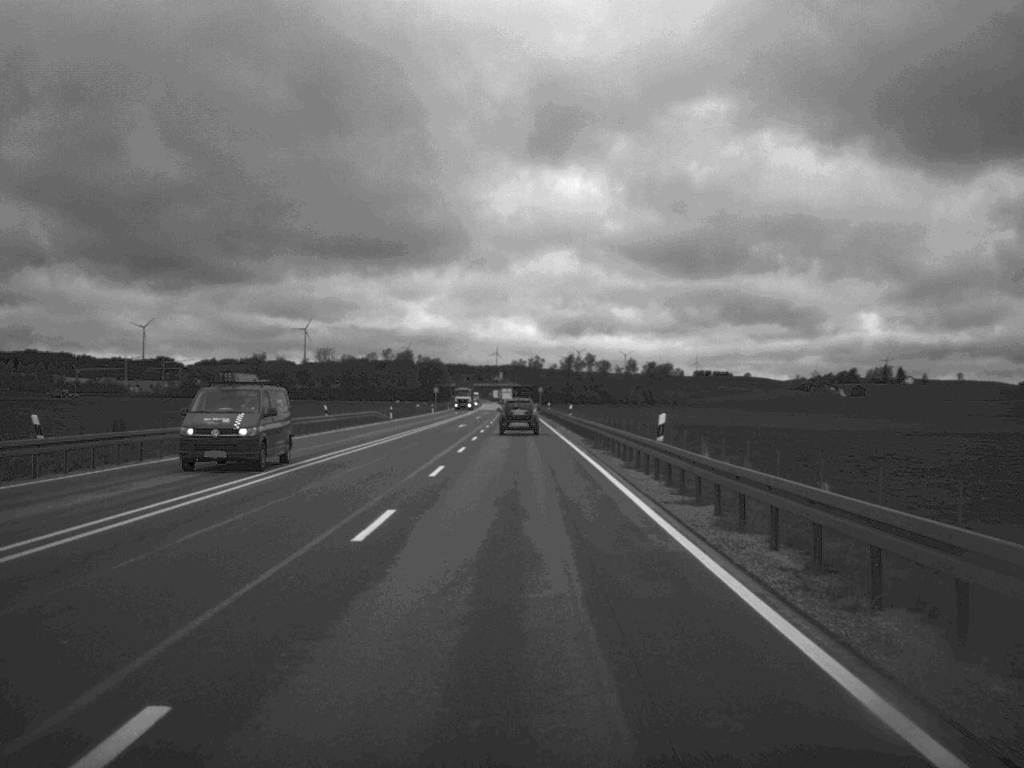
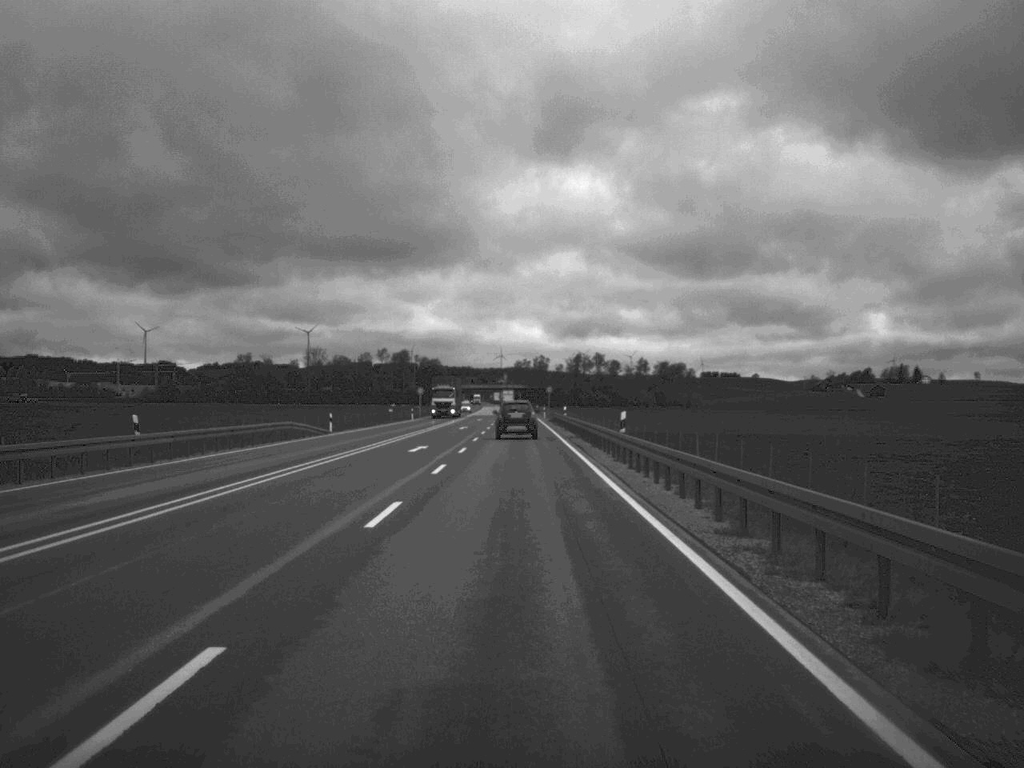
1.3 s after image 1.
(0.0, +34.2) m; 0°
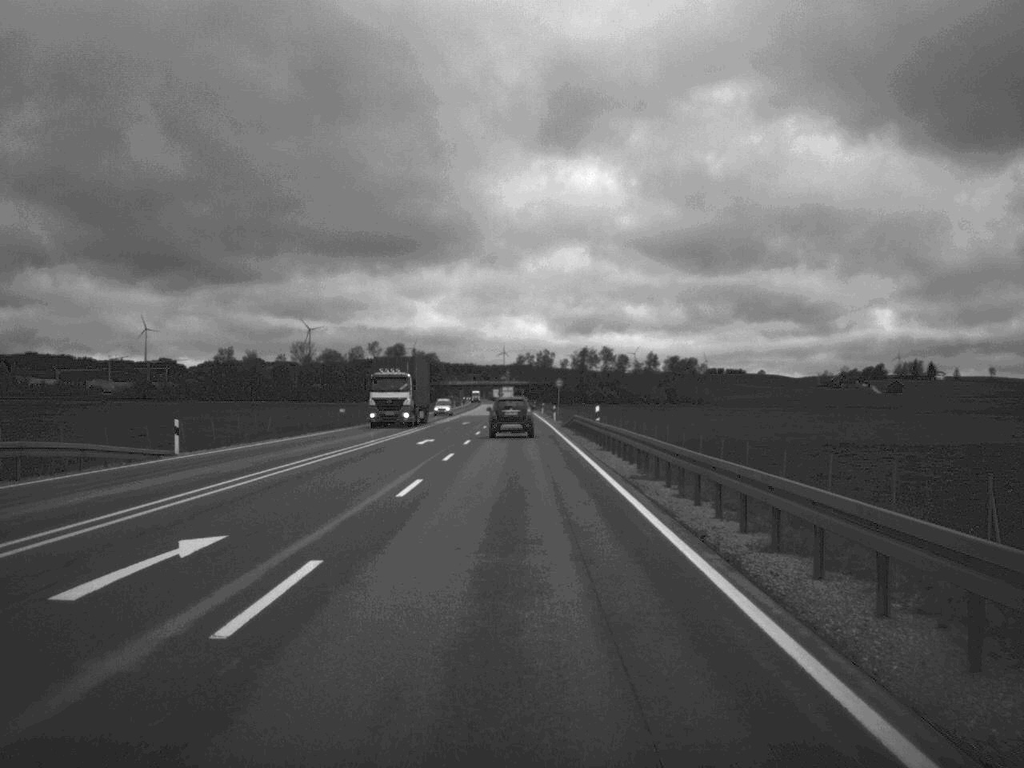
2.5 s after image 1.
(-0.1, +31.6) m; 0°
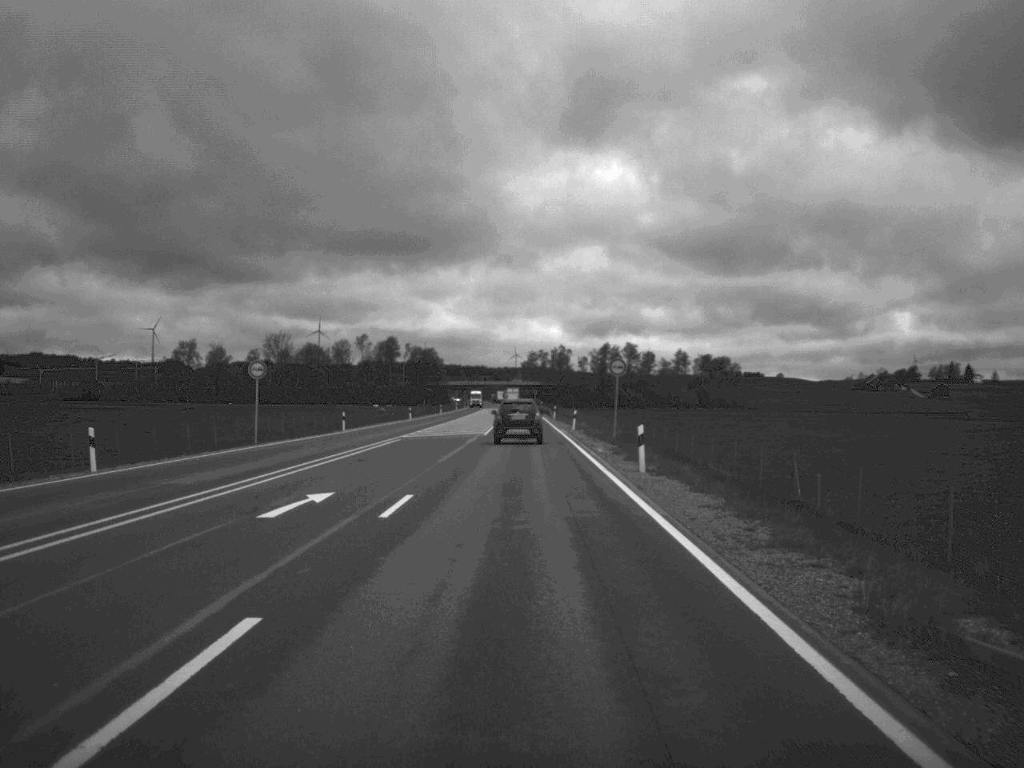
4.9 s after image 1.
(-0.3, +63.1) m; -1°
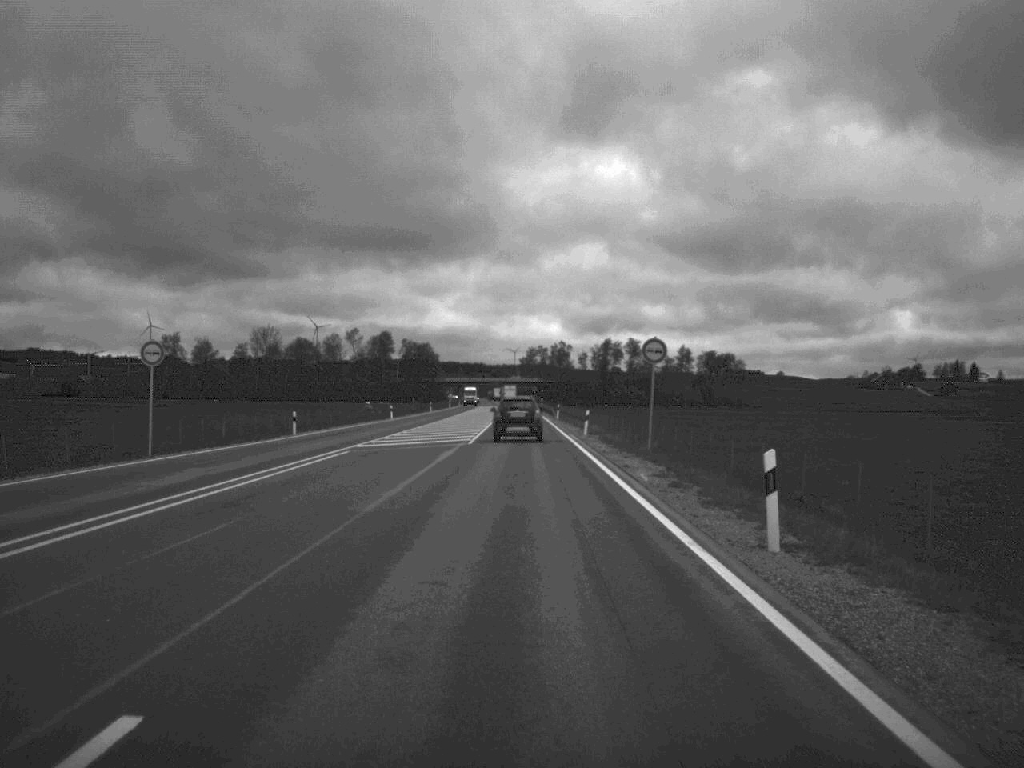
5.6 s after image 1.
(0.0, +15.1) m; 0°
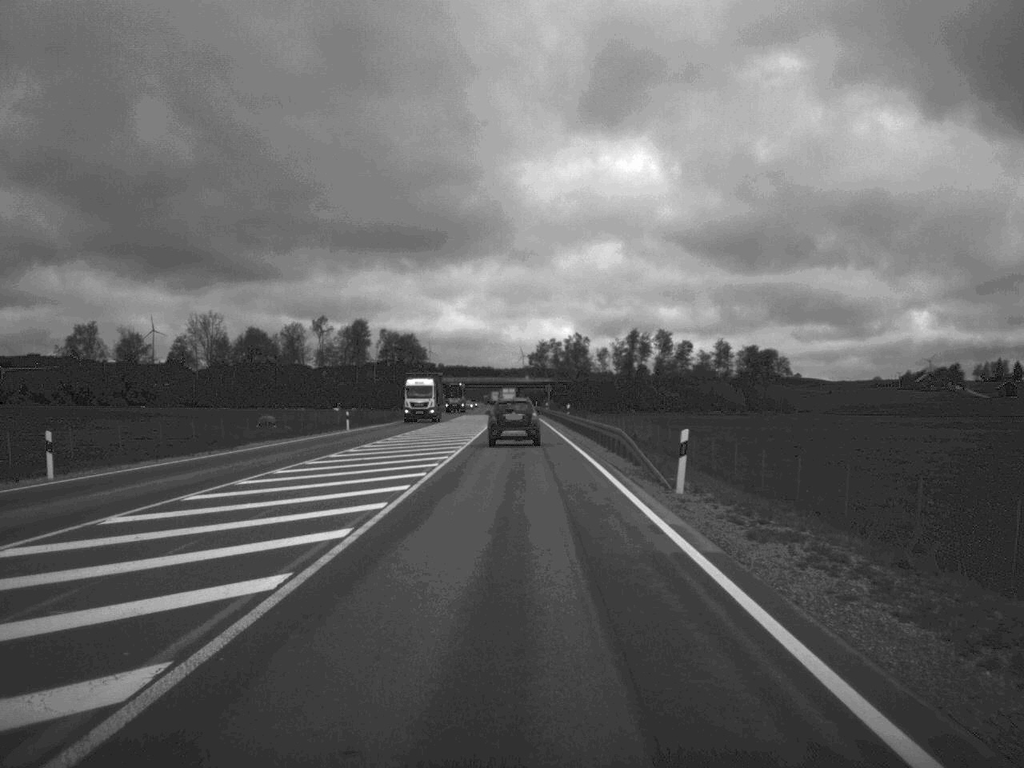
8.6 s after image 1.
(-0.2, +73.6) m; -1°
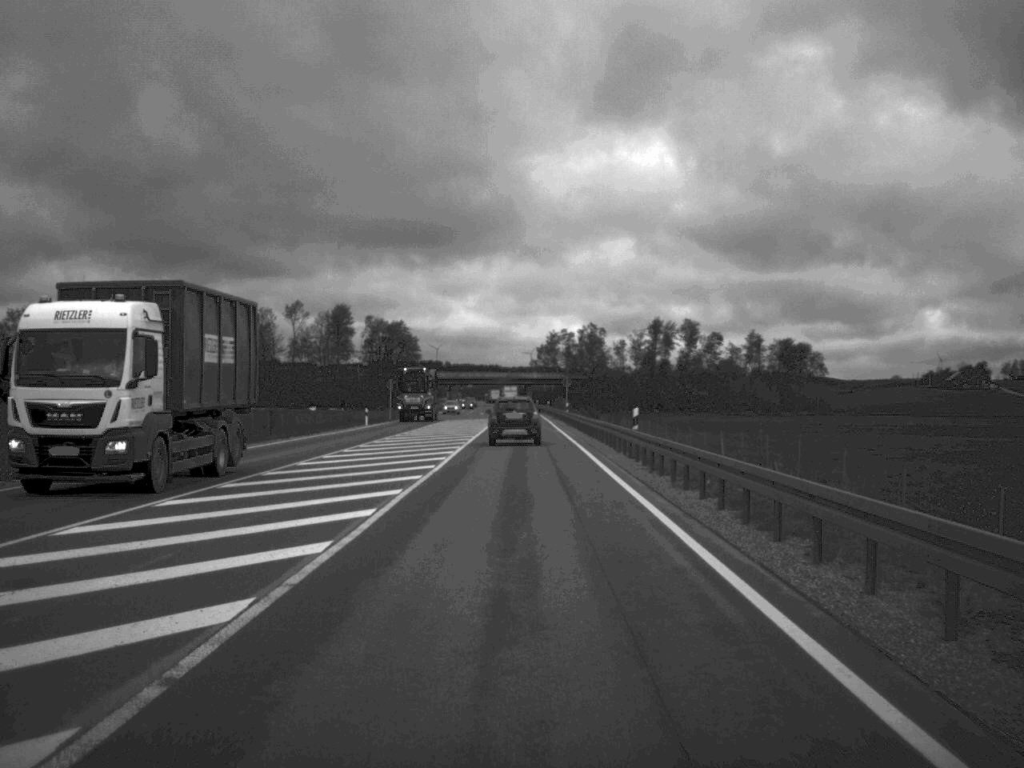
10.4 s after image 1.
(-0.1, +42.1) m; 0°
